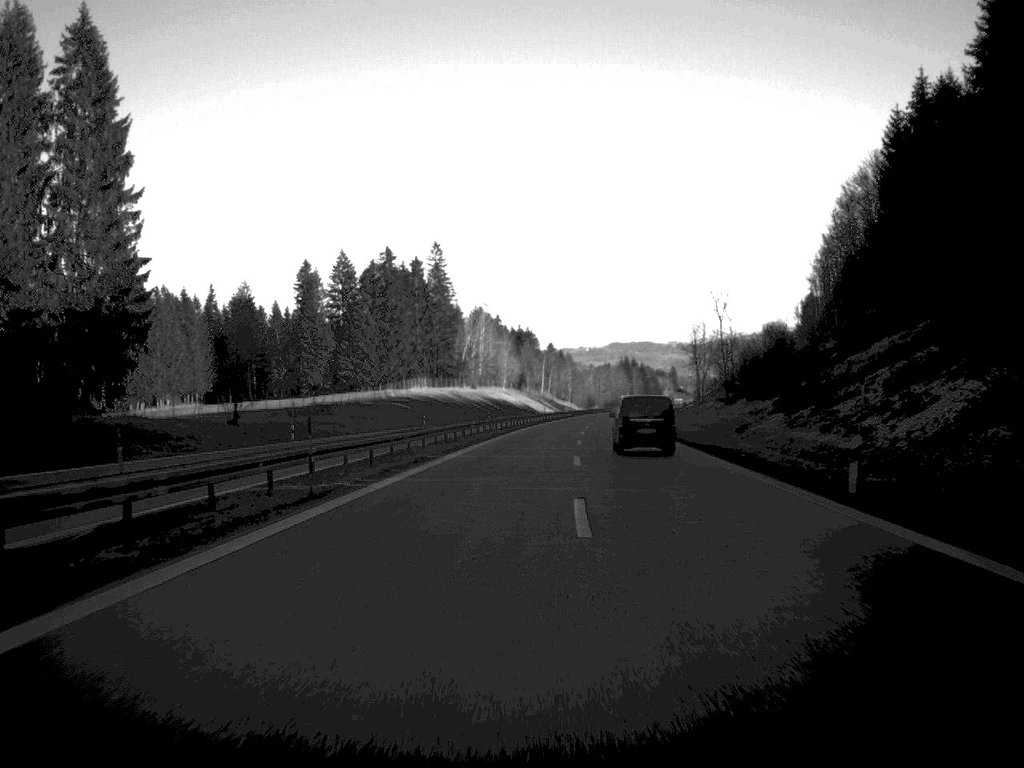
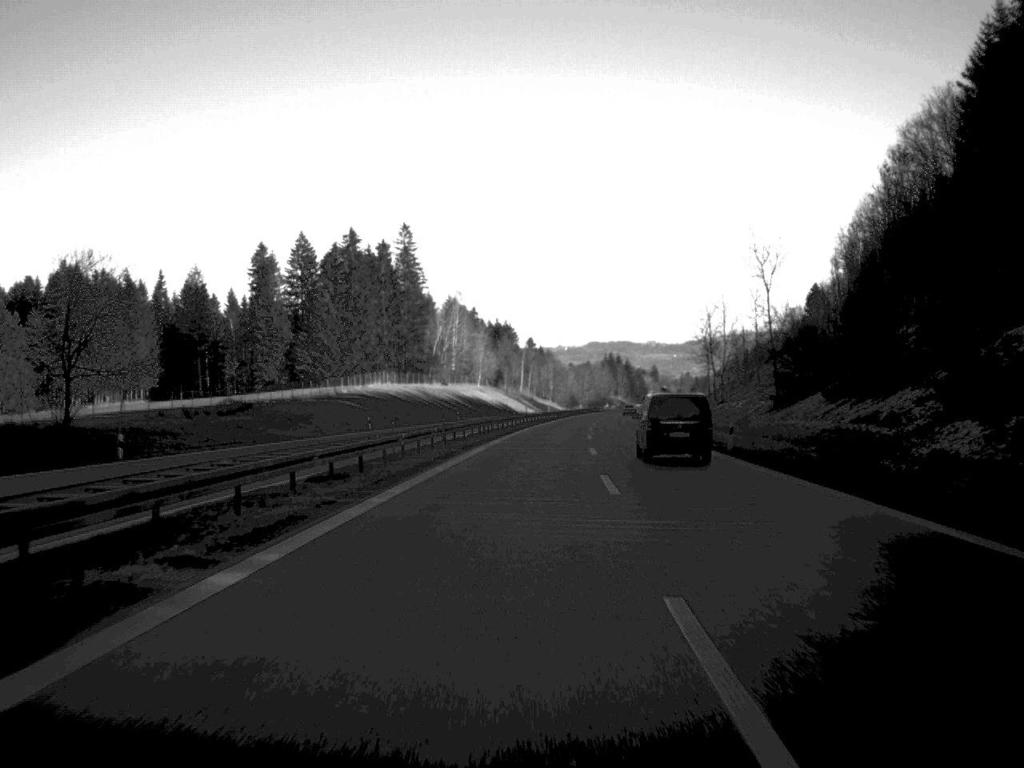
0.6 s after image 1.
(+0.2, +28.6) m; +1°
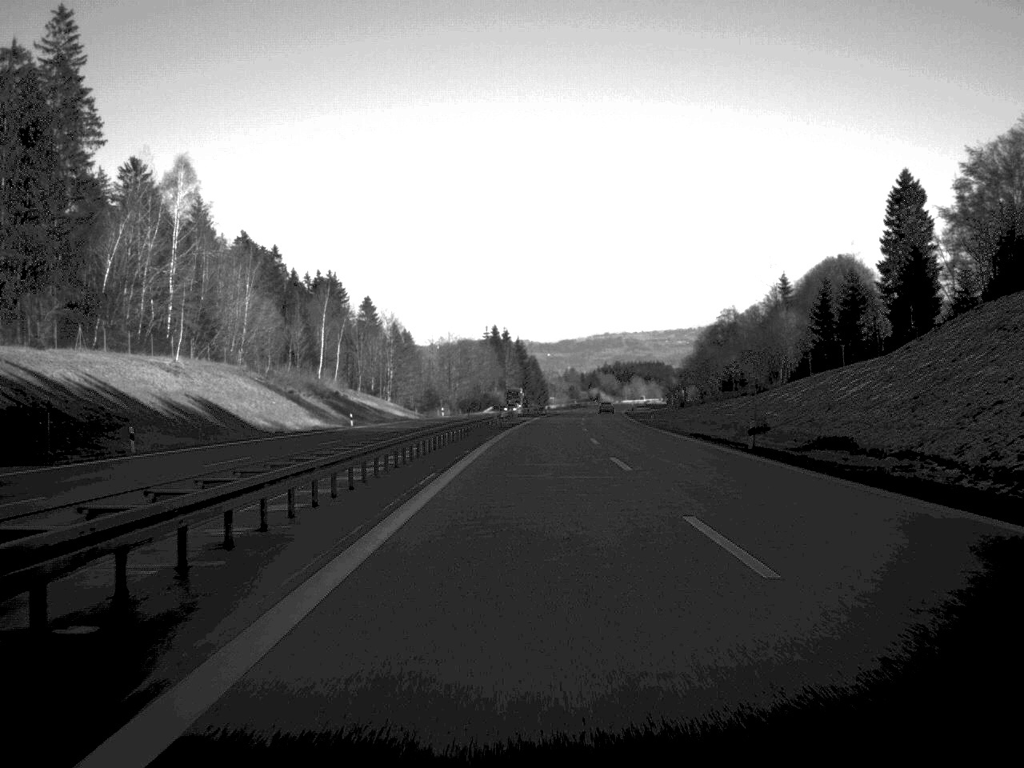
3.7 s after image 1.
(+8.0, +152.5) m; +6°
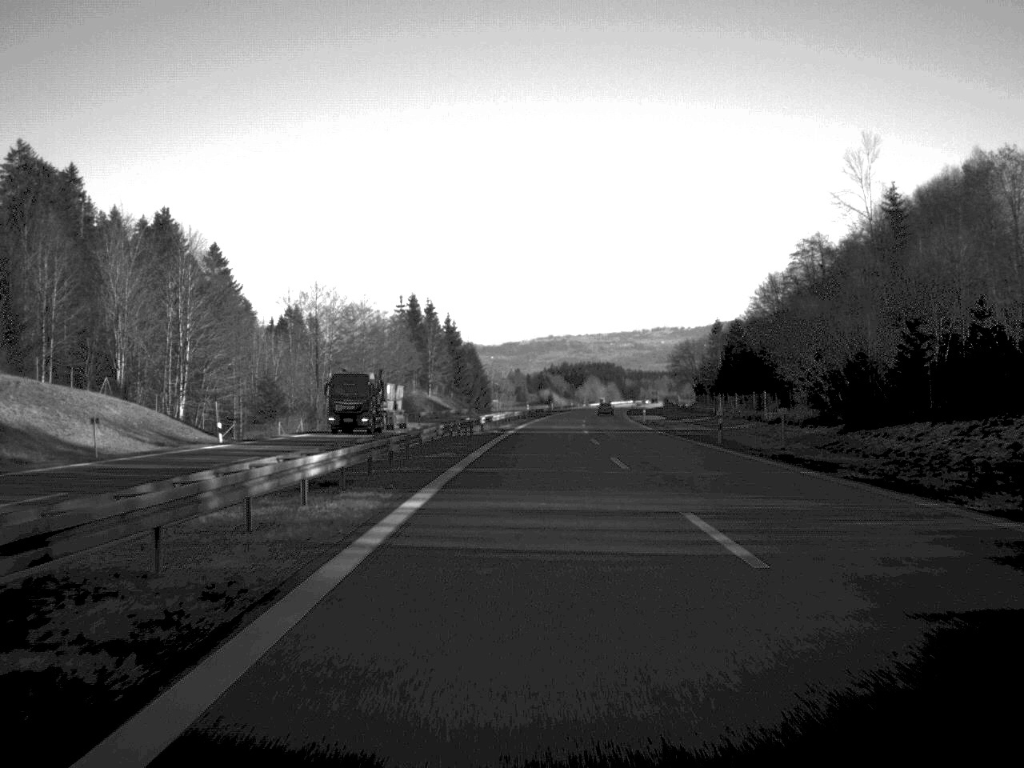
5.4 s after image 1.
(+1.9, +88.1) m; +2°
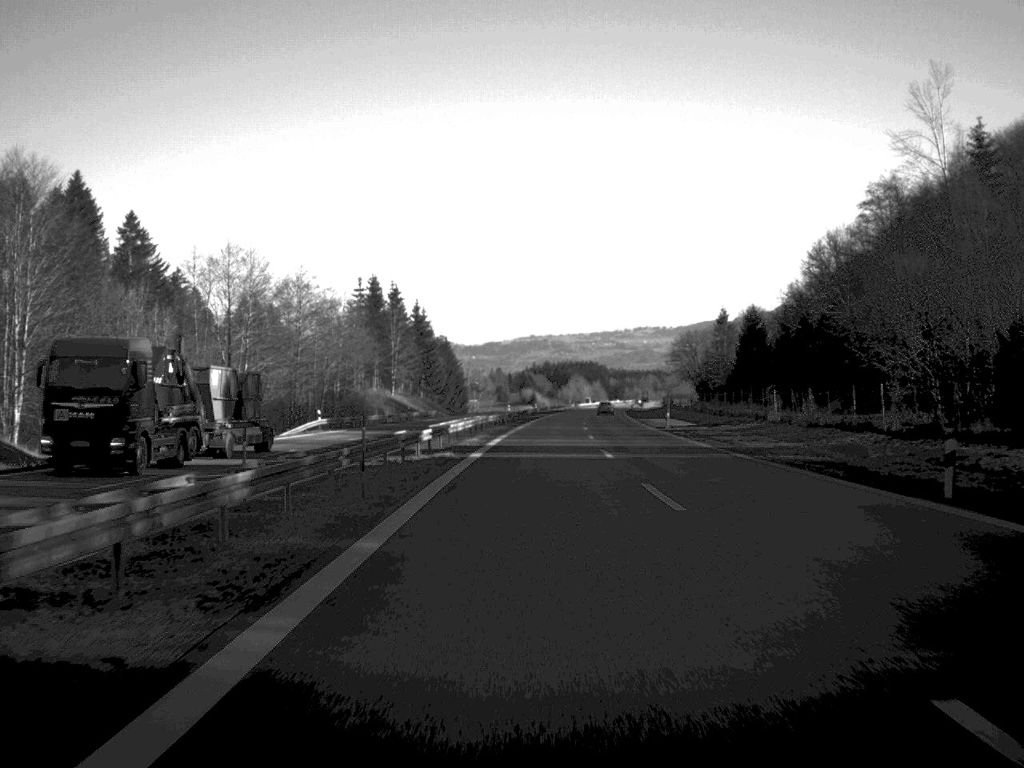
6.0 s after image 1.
(+0.2, +28.9) m; +1°
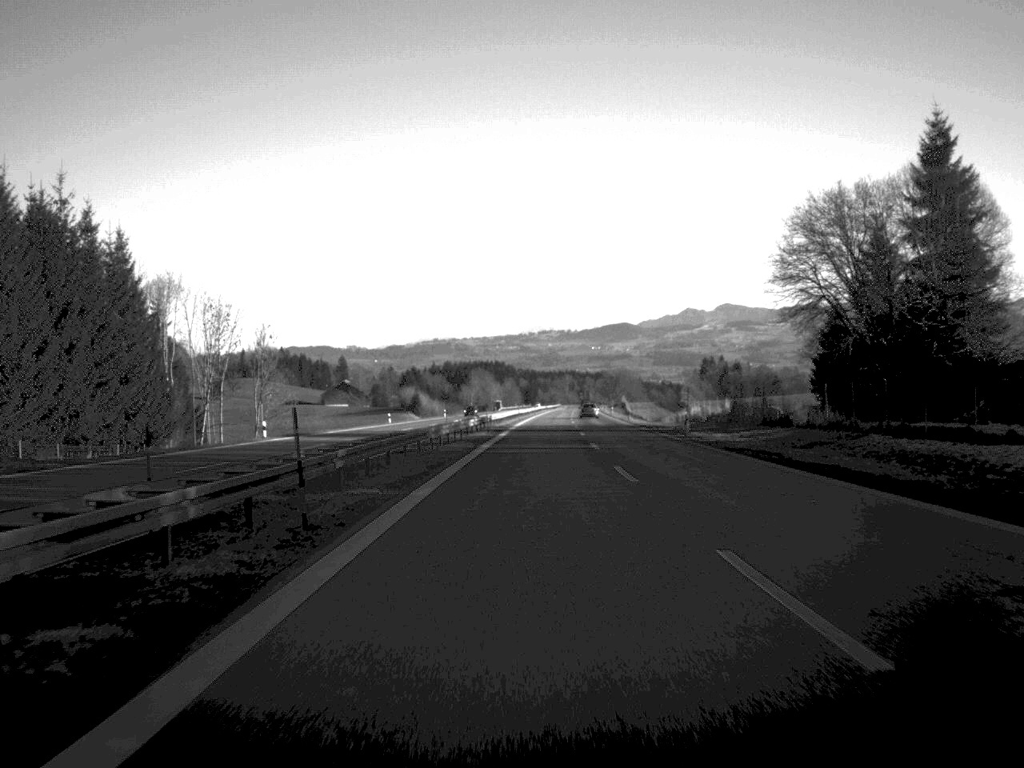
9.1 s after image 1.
(+6.0, +152.5) m; +4°
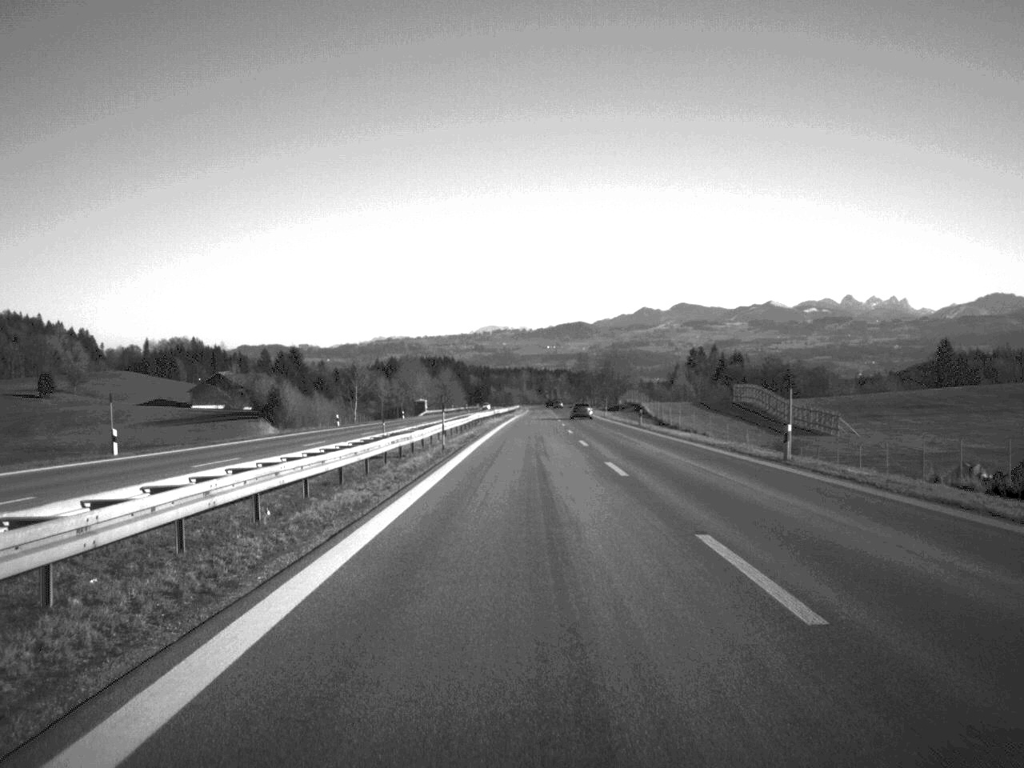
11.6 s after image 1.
(+2.4, +122.2) m; +2°
